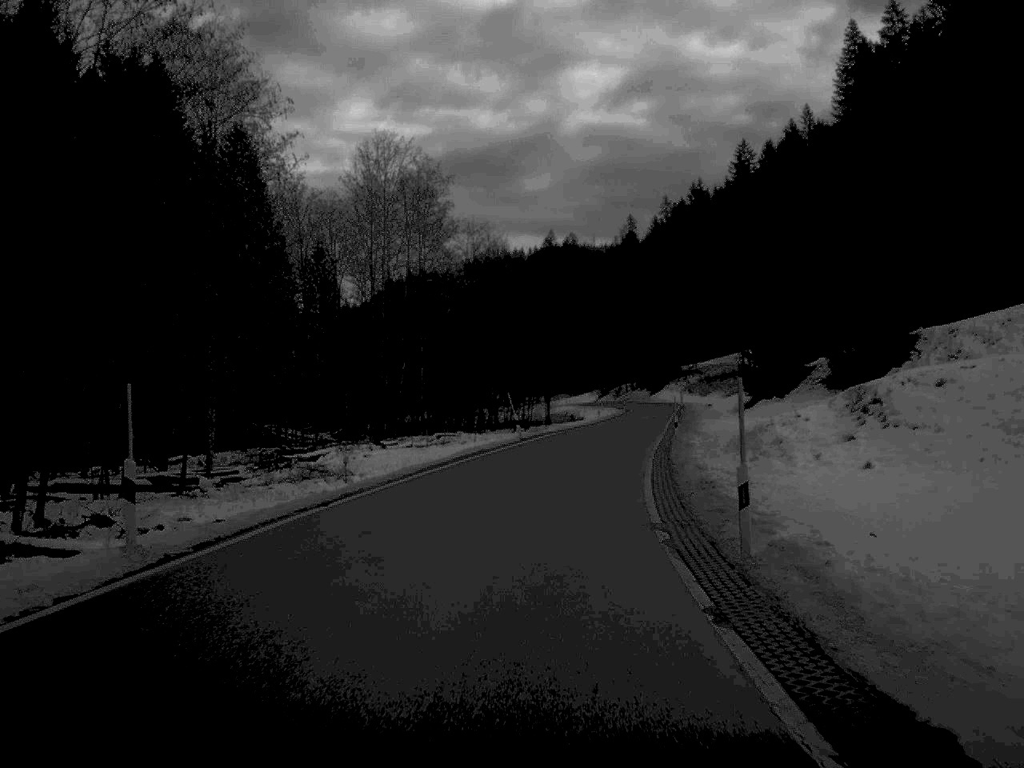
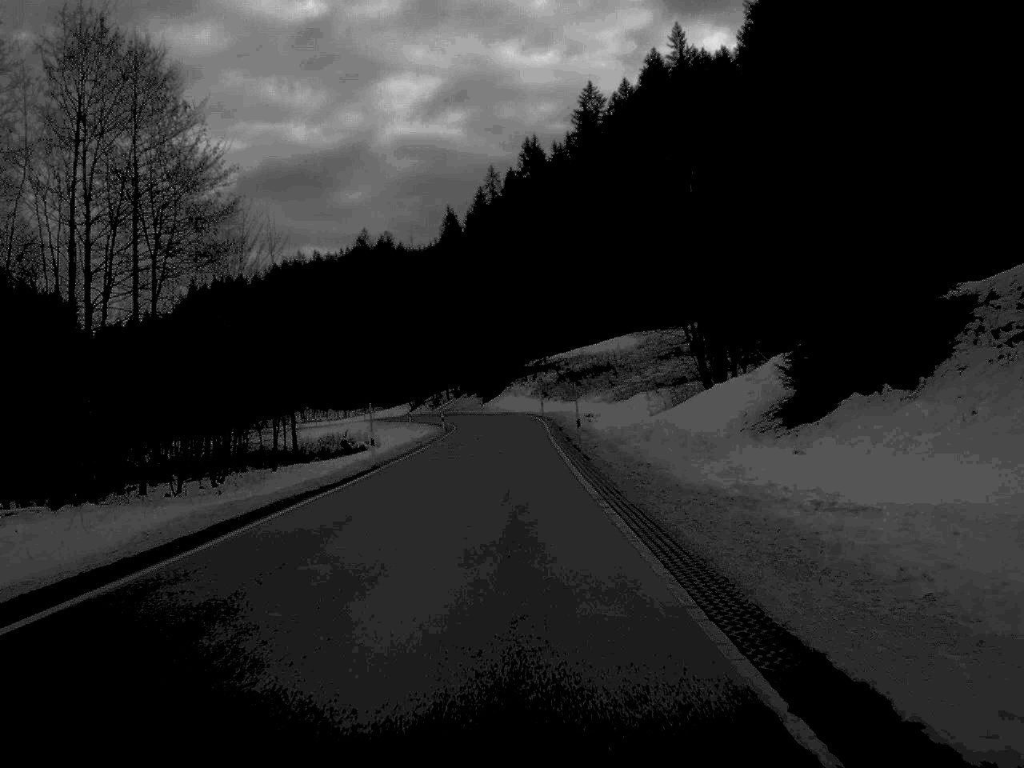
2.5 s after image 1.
(+4.6, +58.6) m; +8°
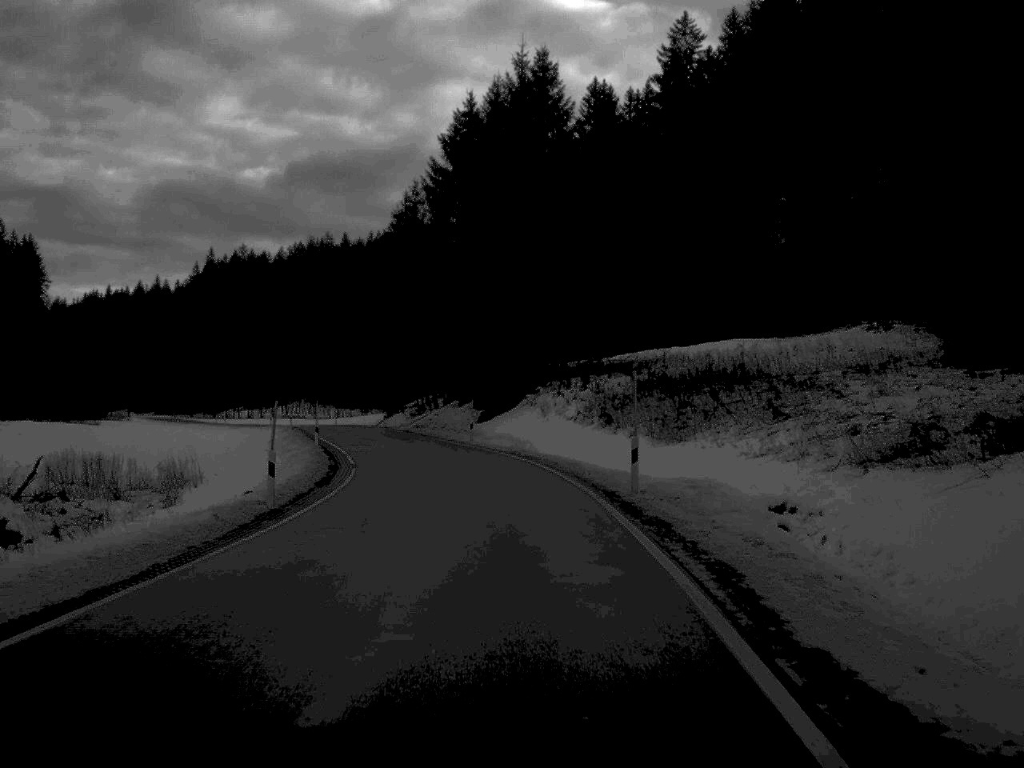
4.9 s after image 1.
(-0.5, +57.8) m; -2°
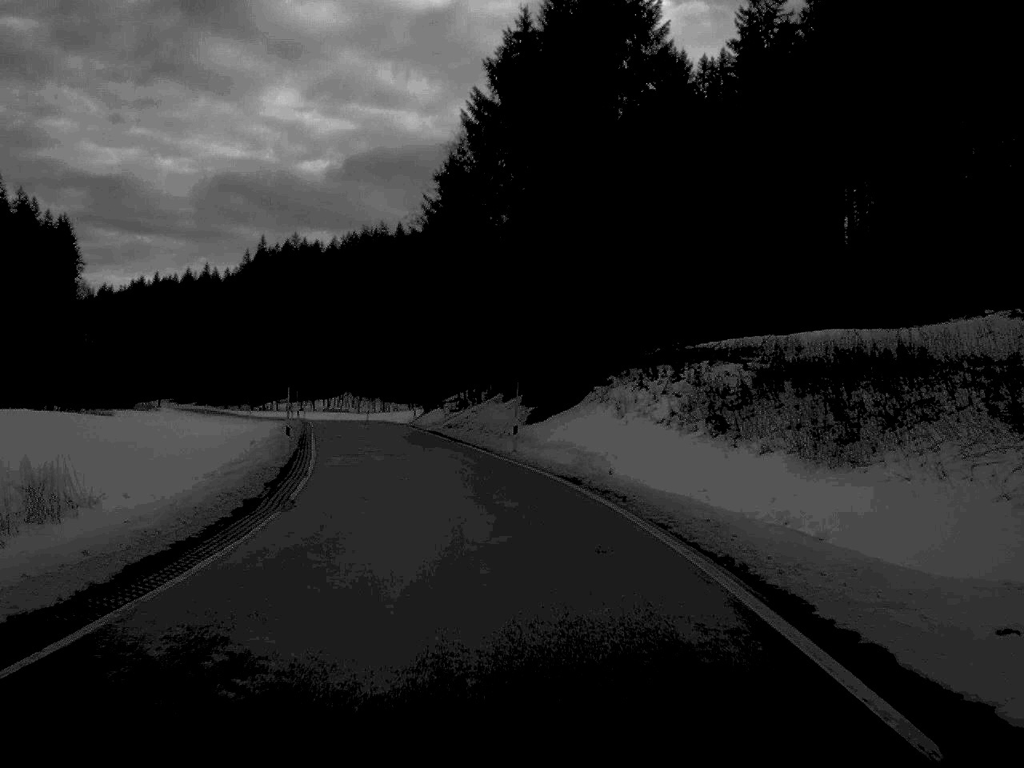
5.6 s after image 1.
(-0.3, +16.8) m; -3°
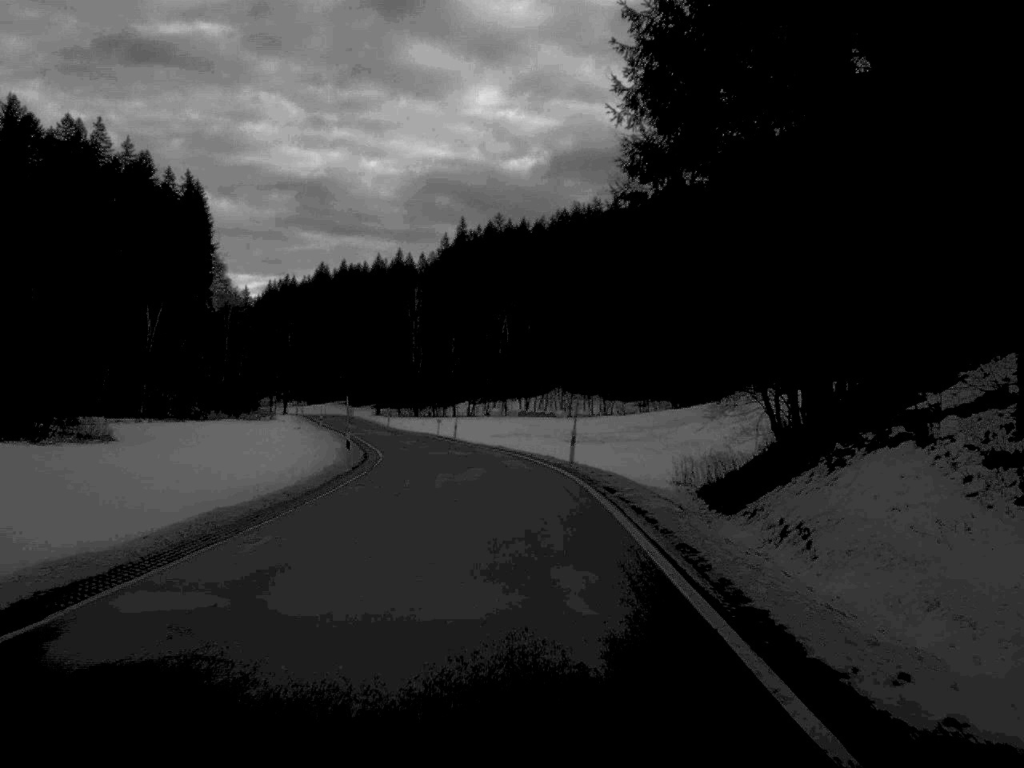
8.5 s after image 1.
(-8.3, +72.4) m; -10°
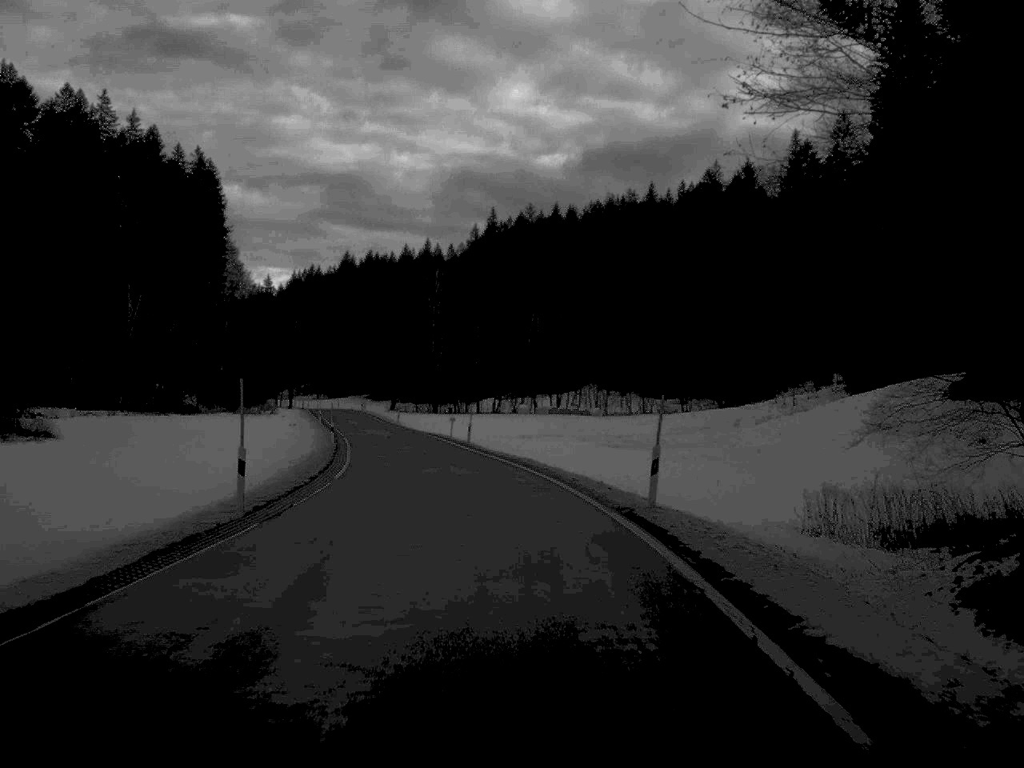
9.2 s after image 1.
(-0.2, +17.0) m; -2°
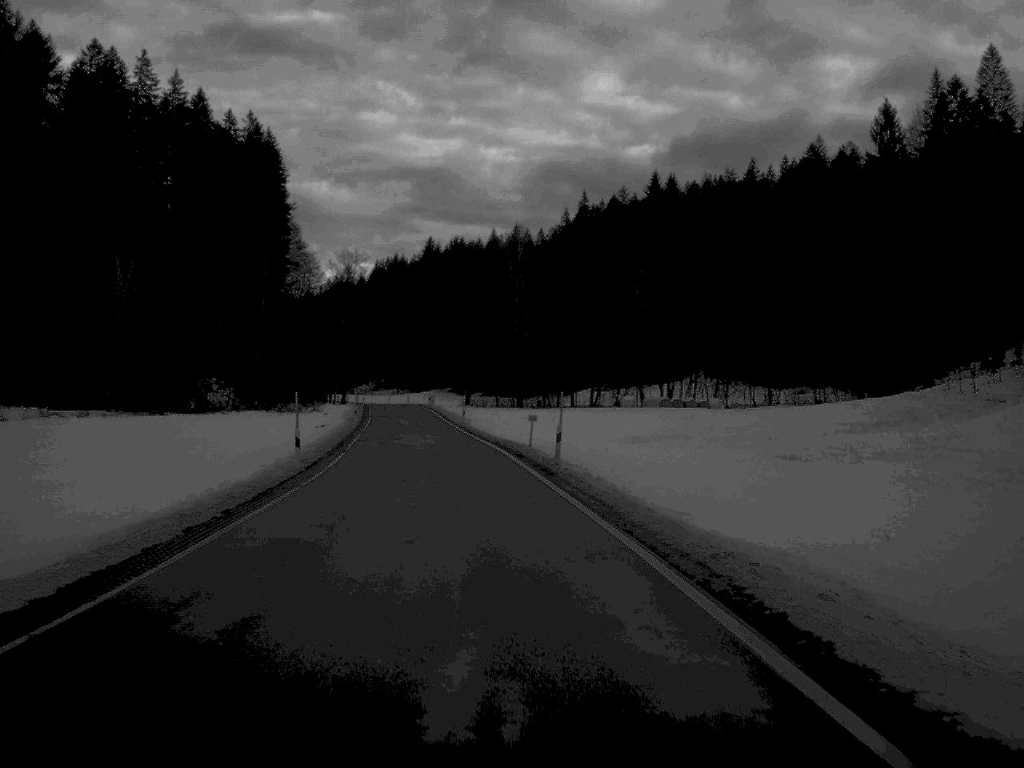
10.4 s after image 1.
(-1.1, +28.3) m; -4°
